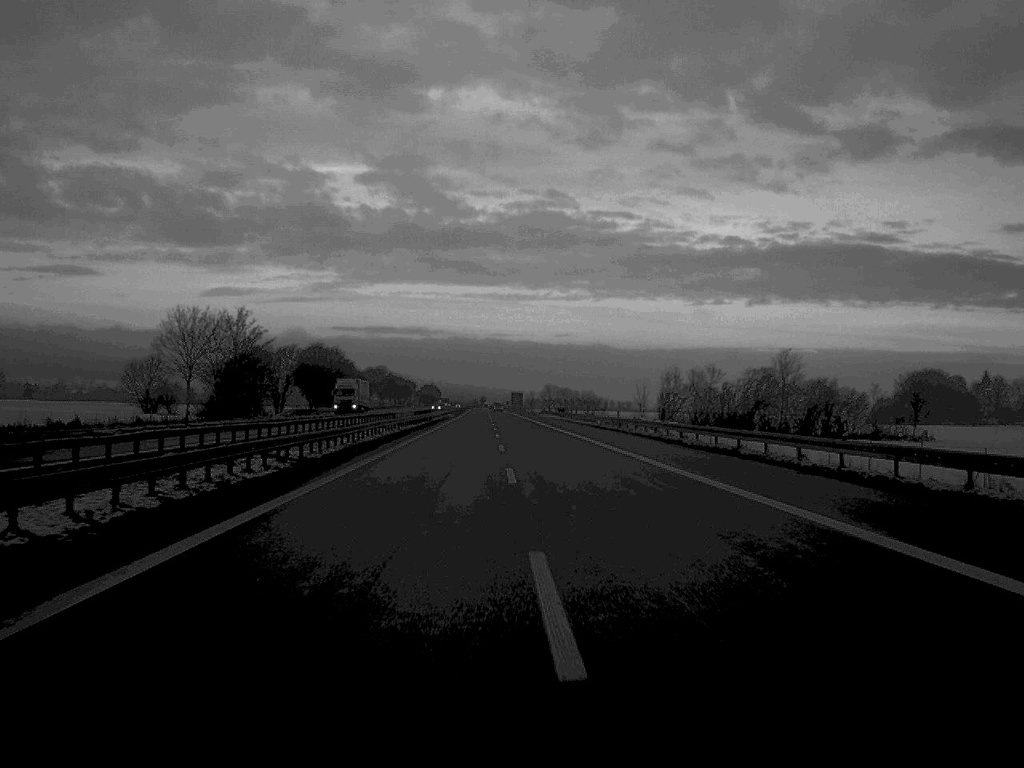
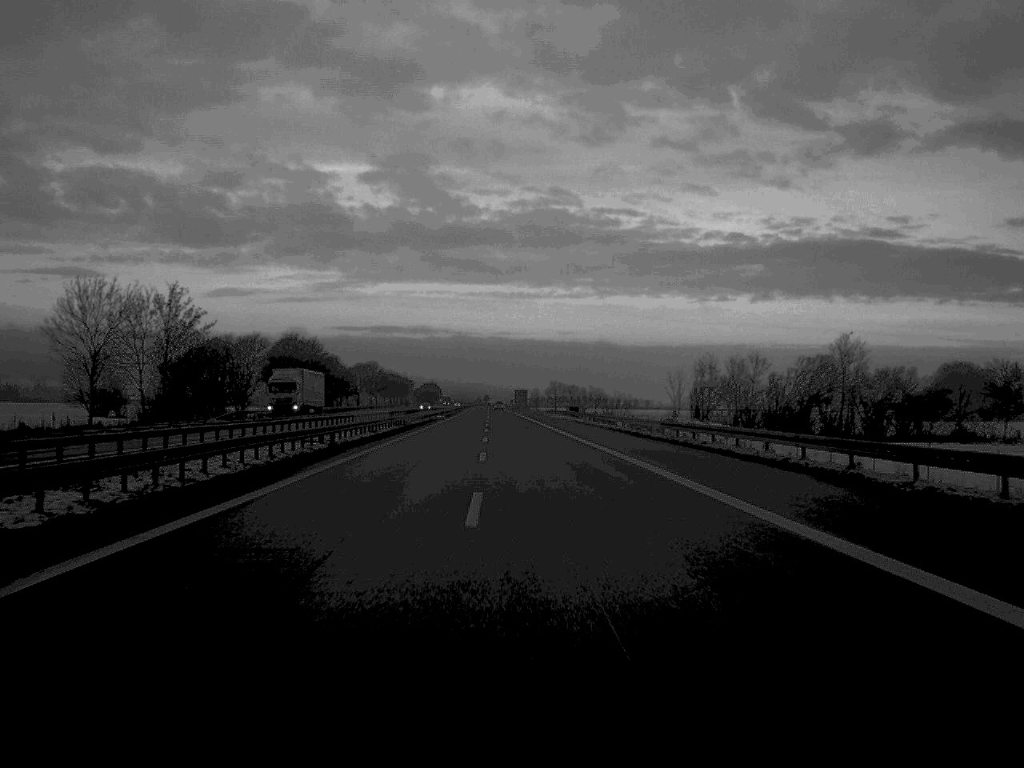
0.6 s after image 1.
(0.0, +27.0) m; 0°
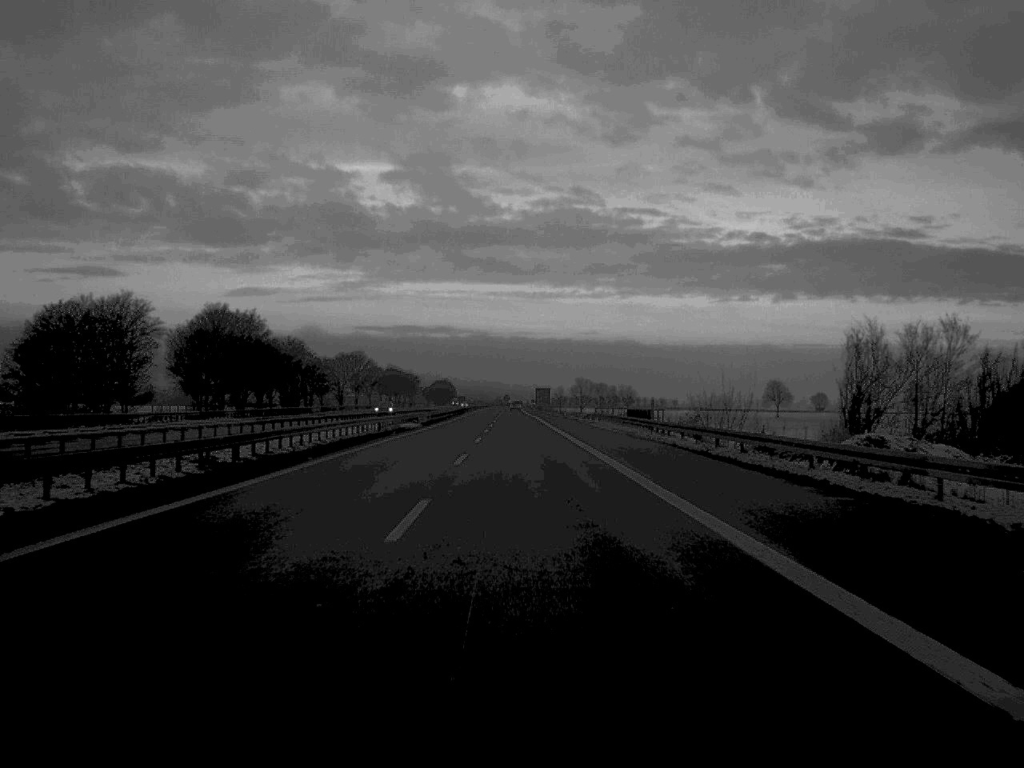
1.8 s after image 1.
(-0.4, +55.3) m; -1°
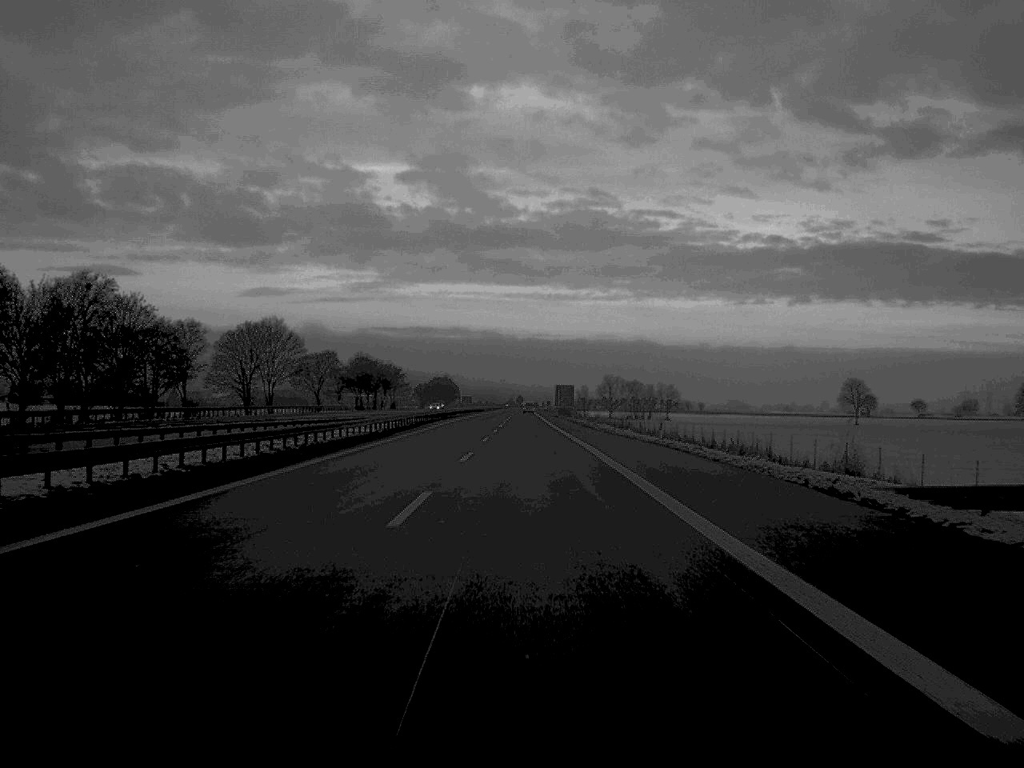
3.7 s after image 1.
(-0.7, +87.4) m; -1°
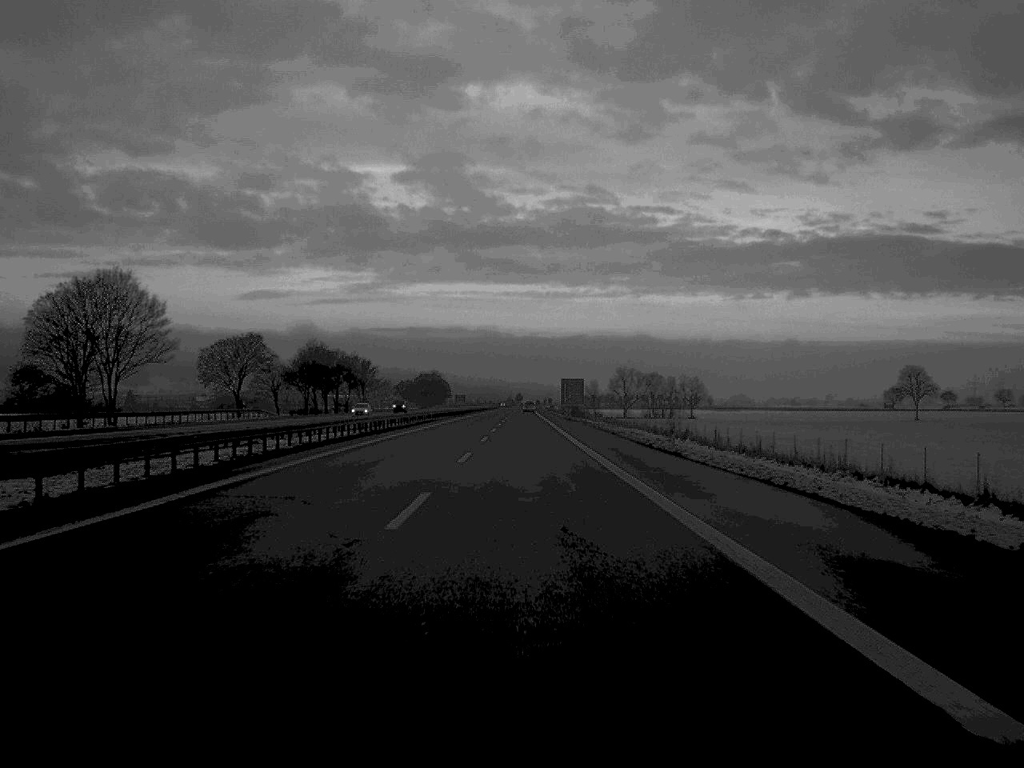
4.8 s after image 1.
(0.0, +54.0) m; 0°
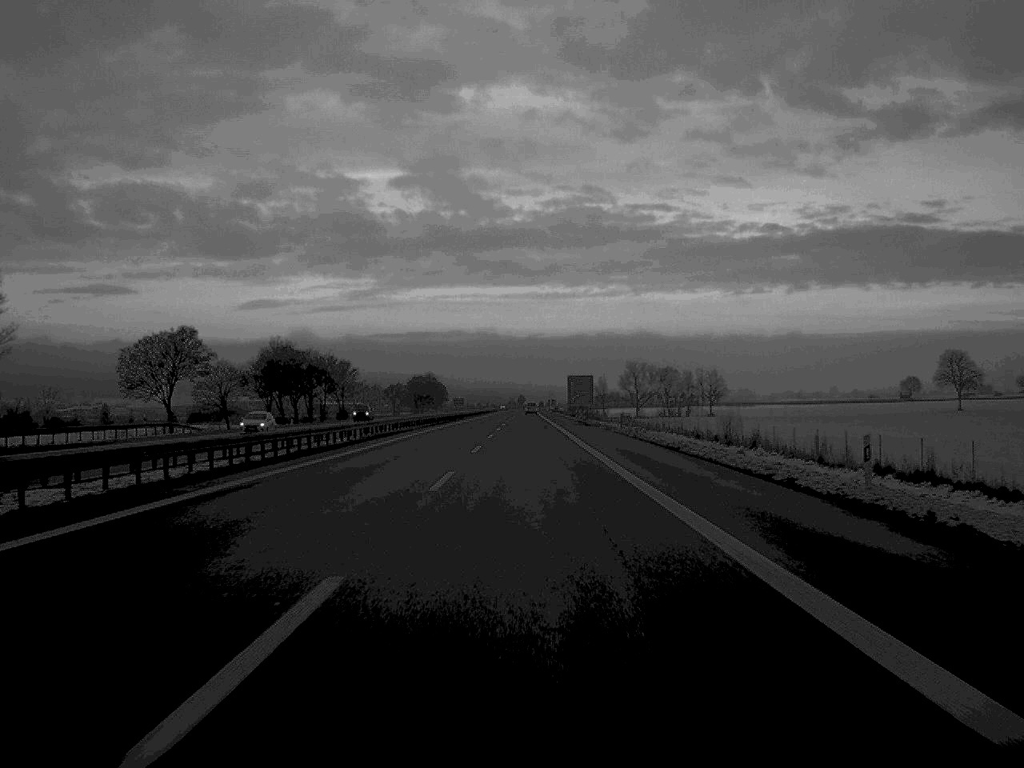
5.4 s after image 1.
(0.0, +28.3) m; 0°
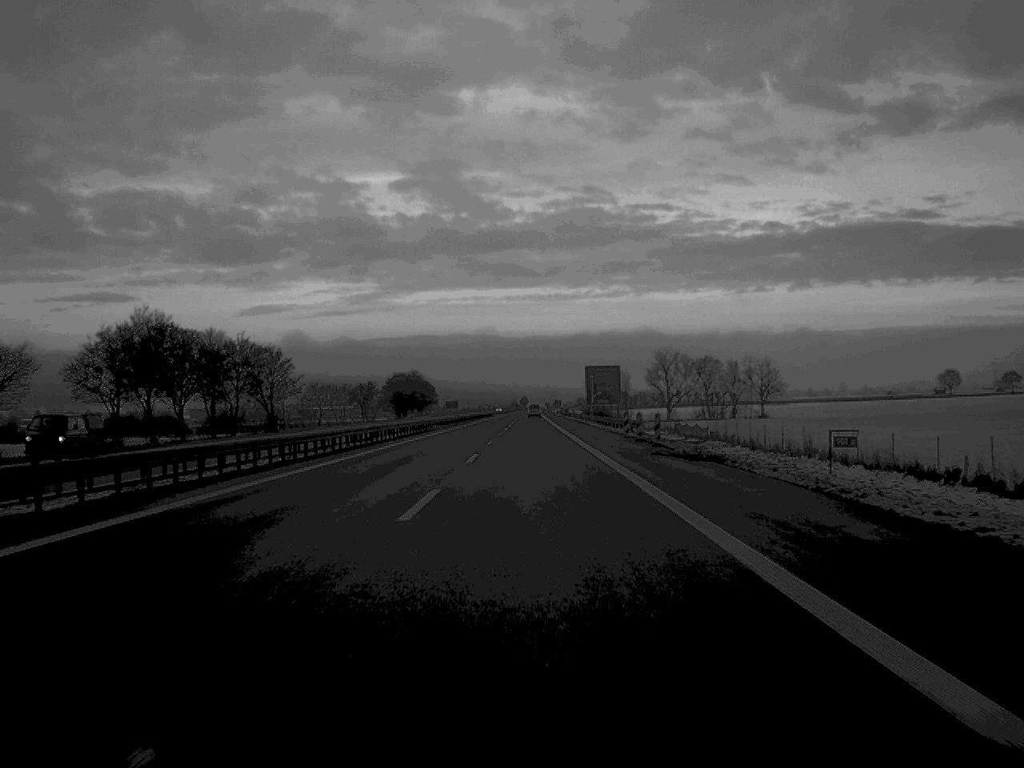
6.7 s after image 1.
(0.0, +59.2) m; 0°
